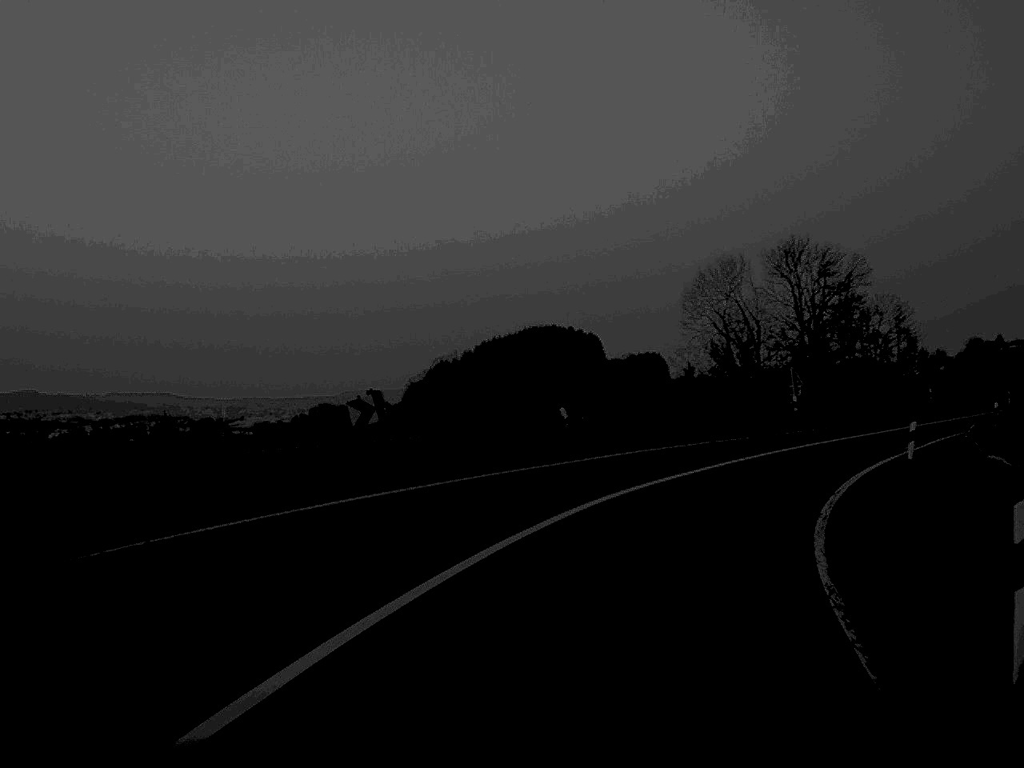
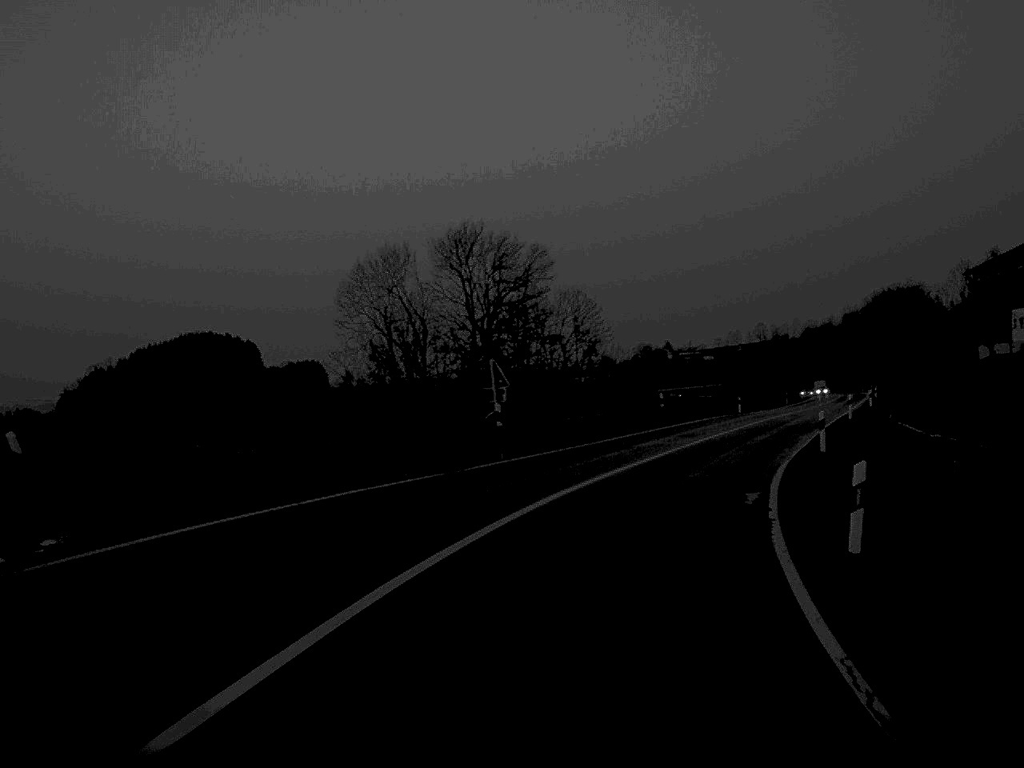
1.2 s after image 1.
(+2.4, +17.8) m; +15°
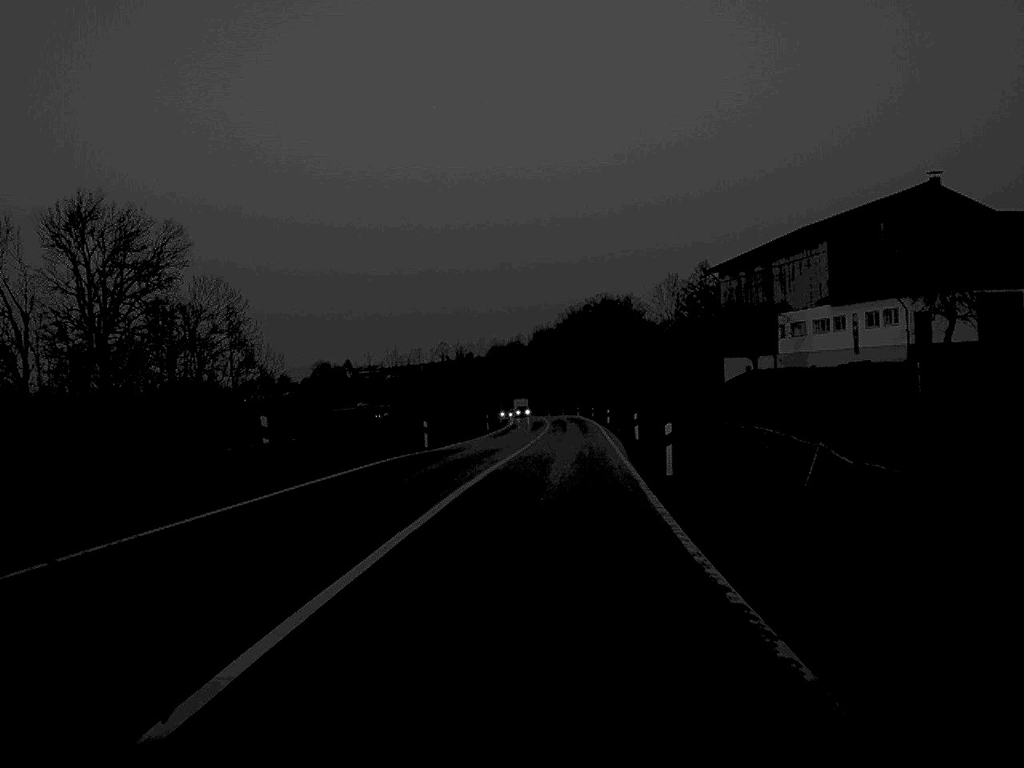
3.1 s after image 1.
(+4.3, +29.1) m; +14°
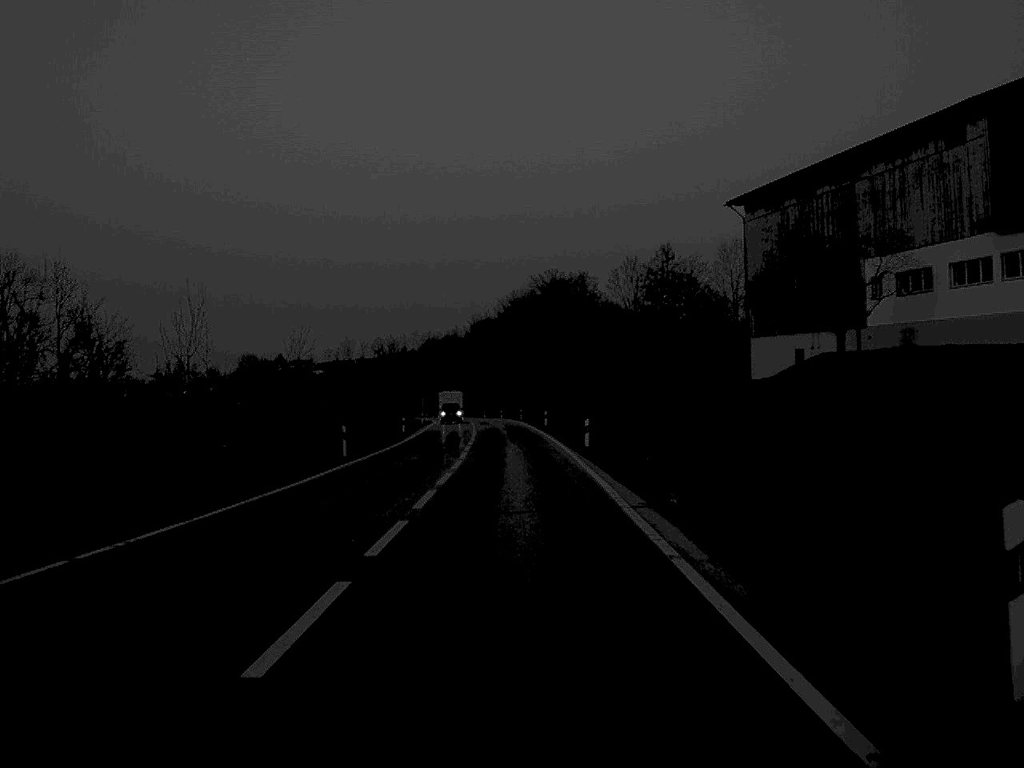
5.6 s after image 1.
(+1.3, +42.7) m; +3°
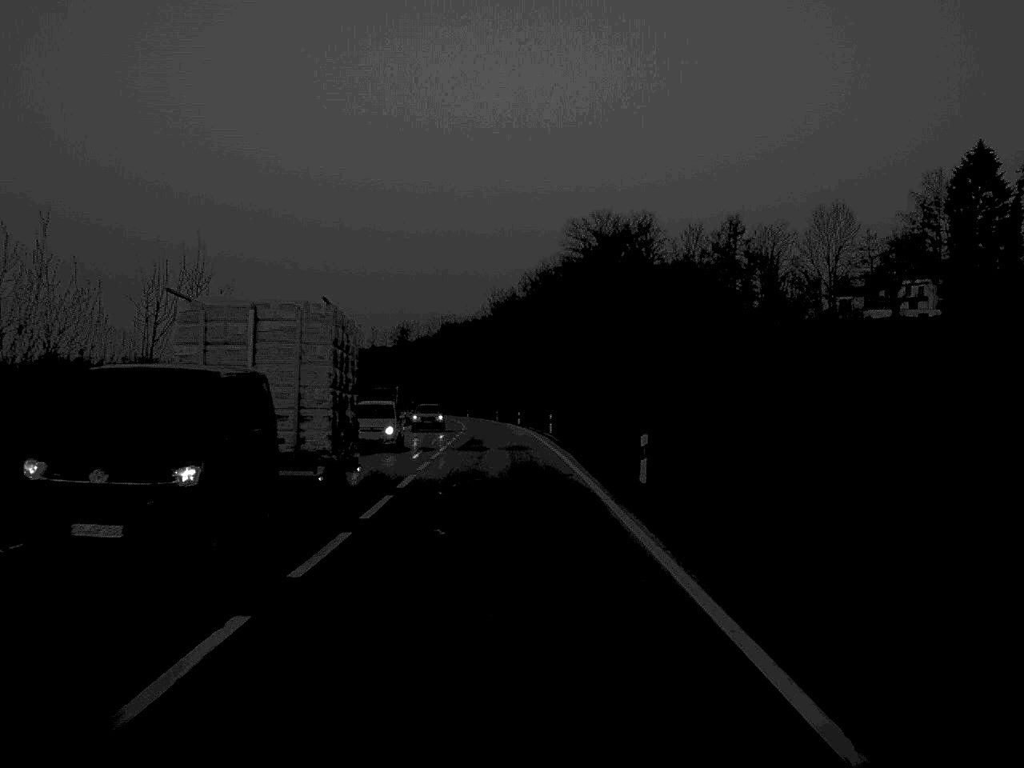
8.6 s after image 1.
(-0.4, +56.6) m; -1°
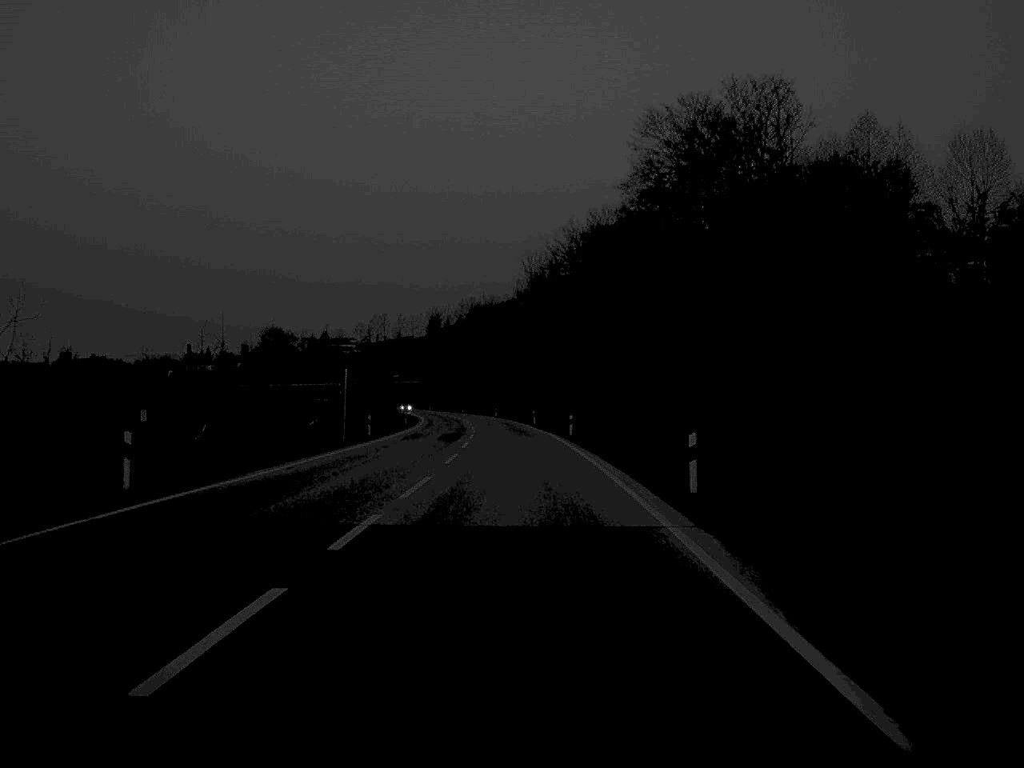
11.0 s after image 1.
(-0.7, +47.2) m; -2°
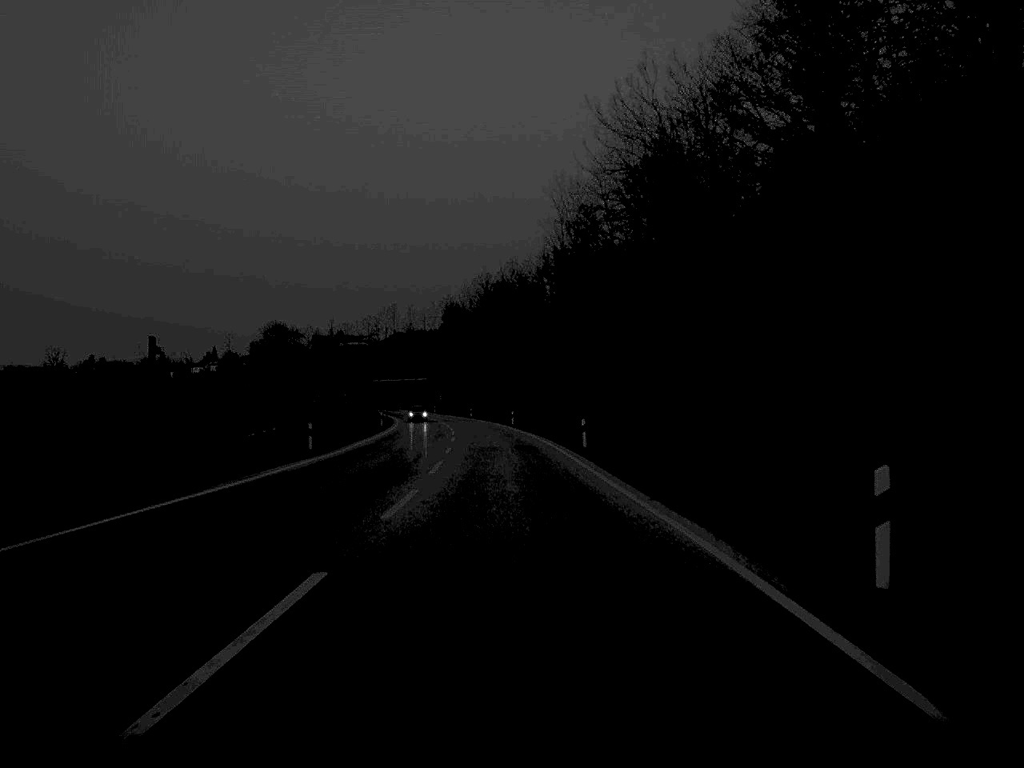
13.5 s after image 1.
(-0.4, +52.0) m; -1°
